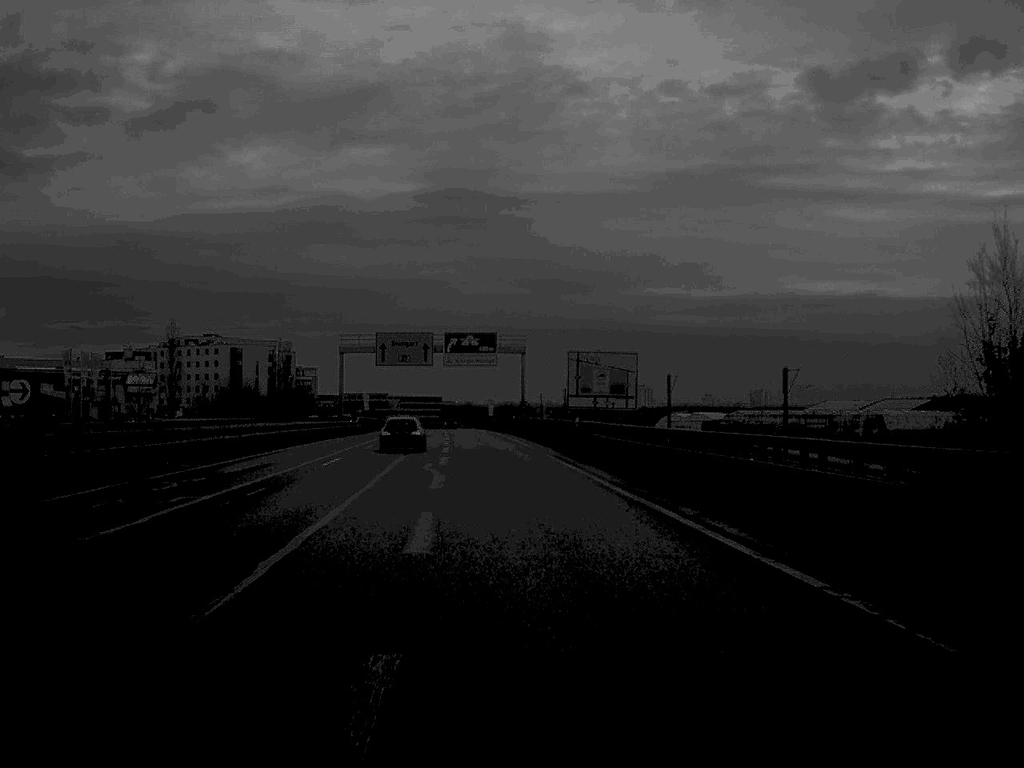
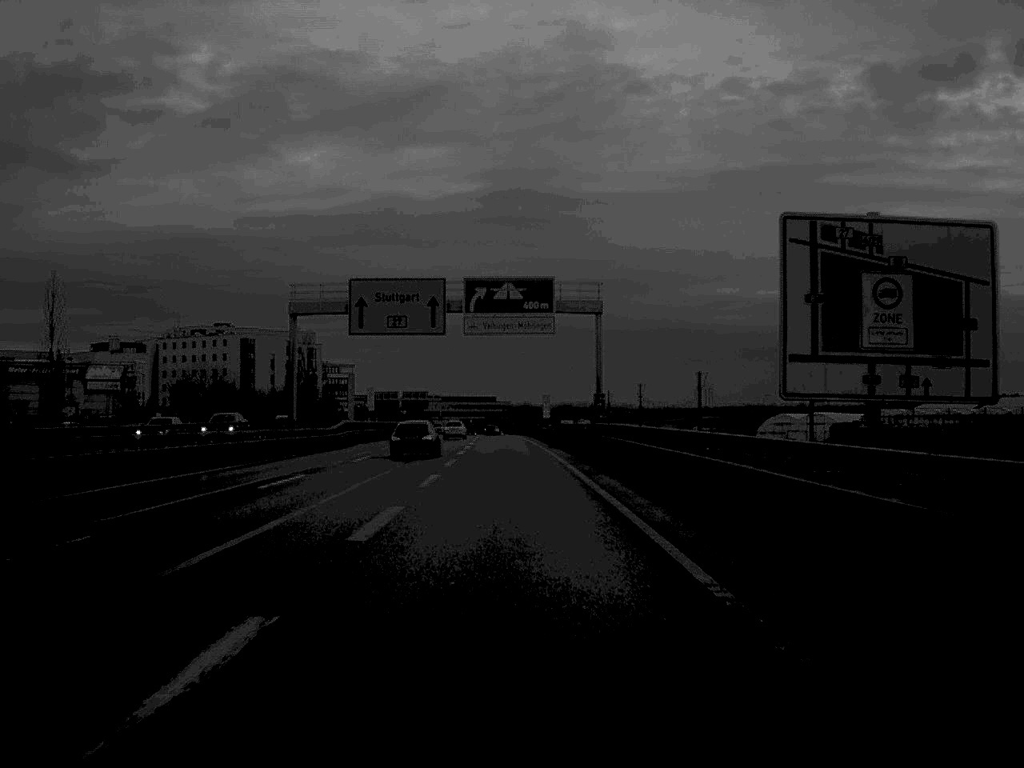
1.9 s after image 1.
(-1.0, +46.3) m; -3°
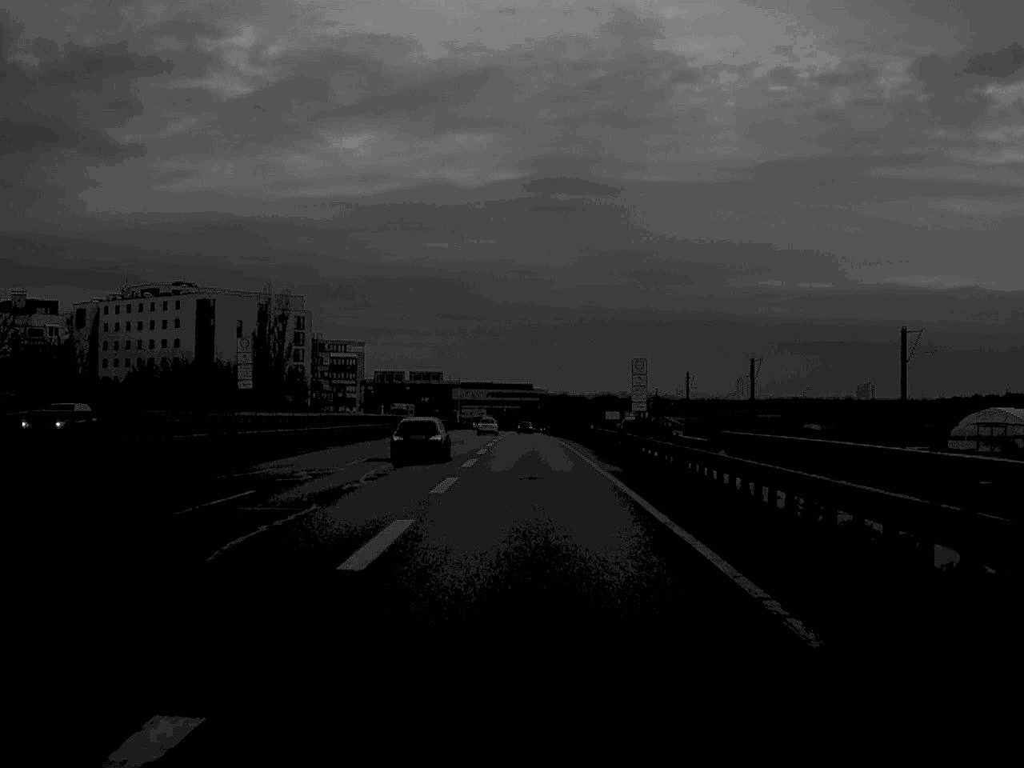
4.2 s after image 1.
(-1.1, +63.2) m; -2°
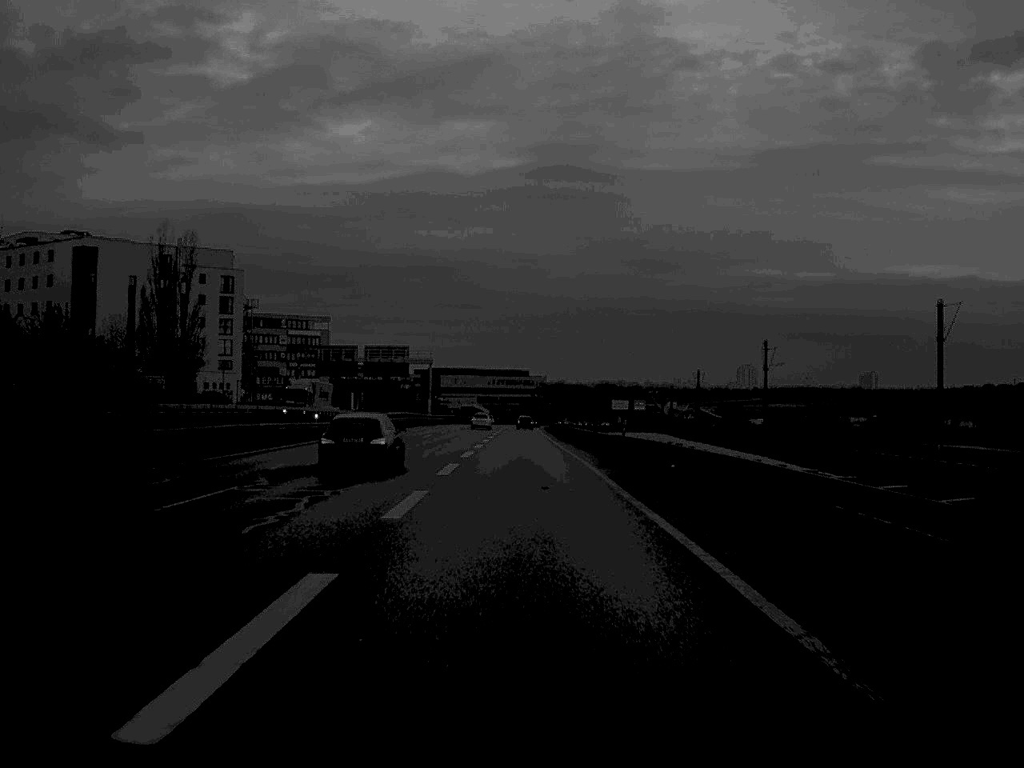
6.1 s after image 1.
(+0.1, +54.4) m; 0°
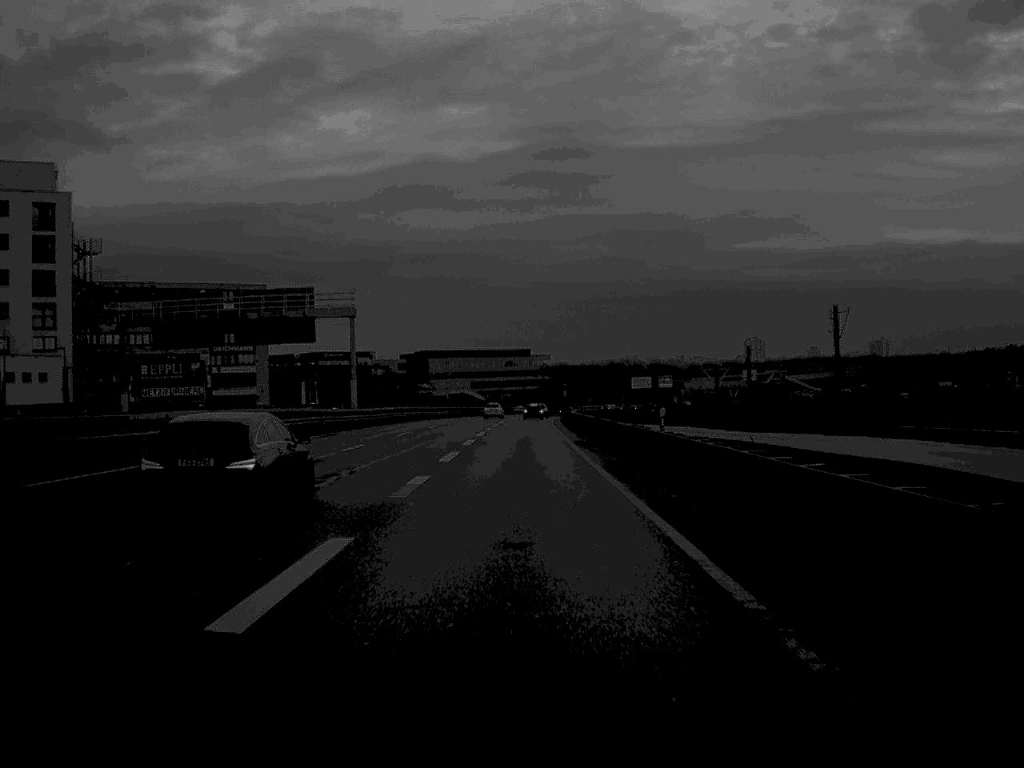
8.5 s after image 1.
(-0.1, +68.7) m; 0°
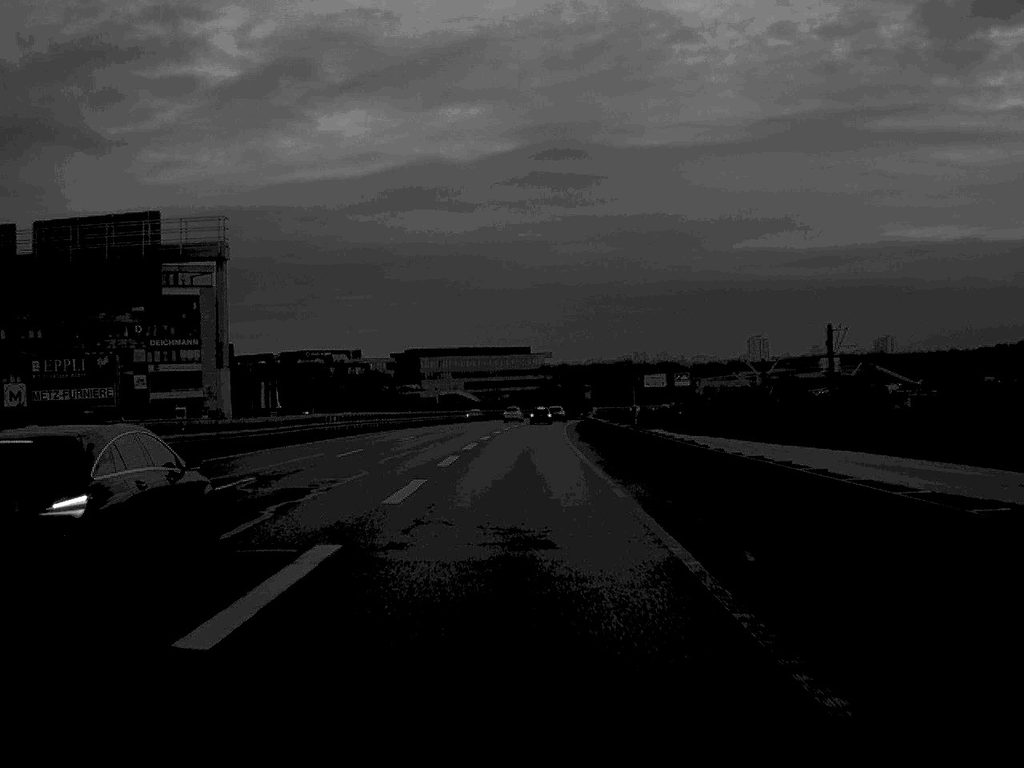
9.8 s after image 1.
(0.0, +36.1) m; 0°
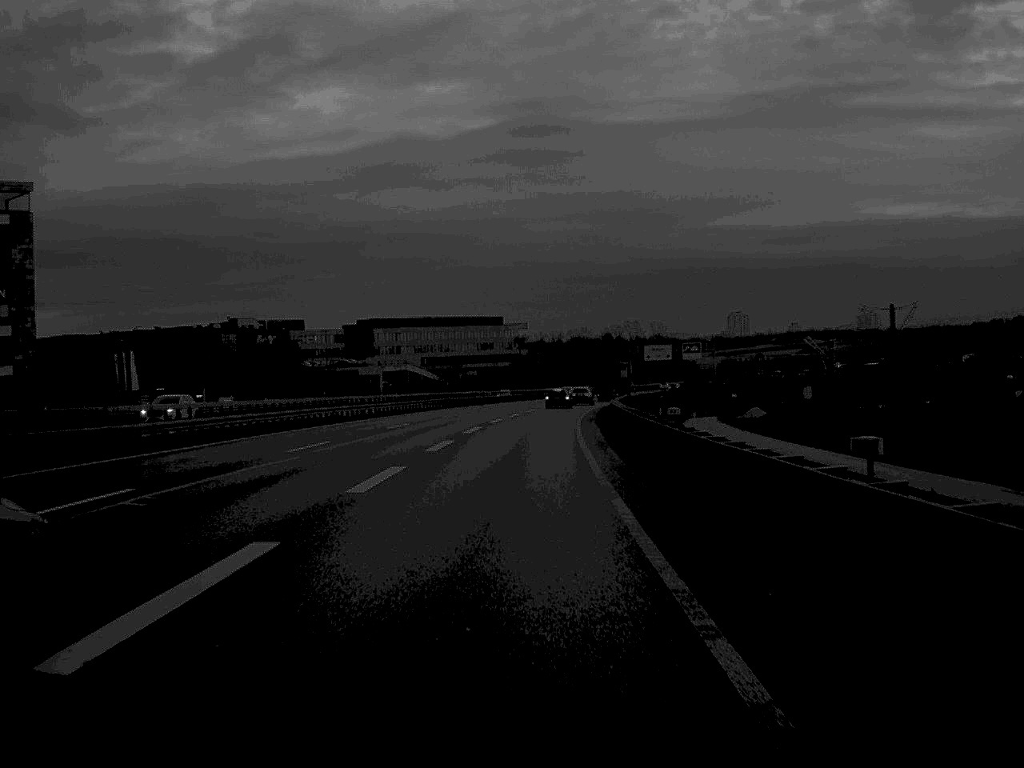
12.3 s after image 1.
(+0.8, +59.9) m; +1°
